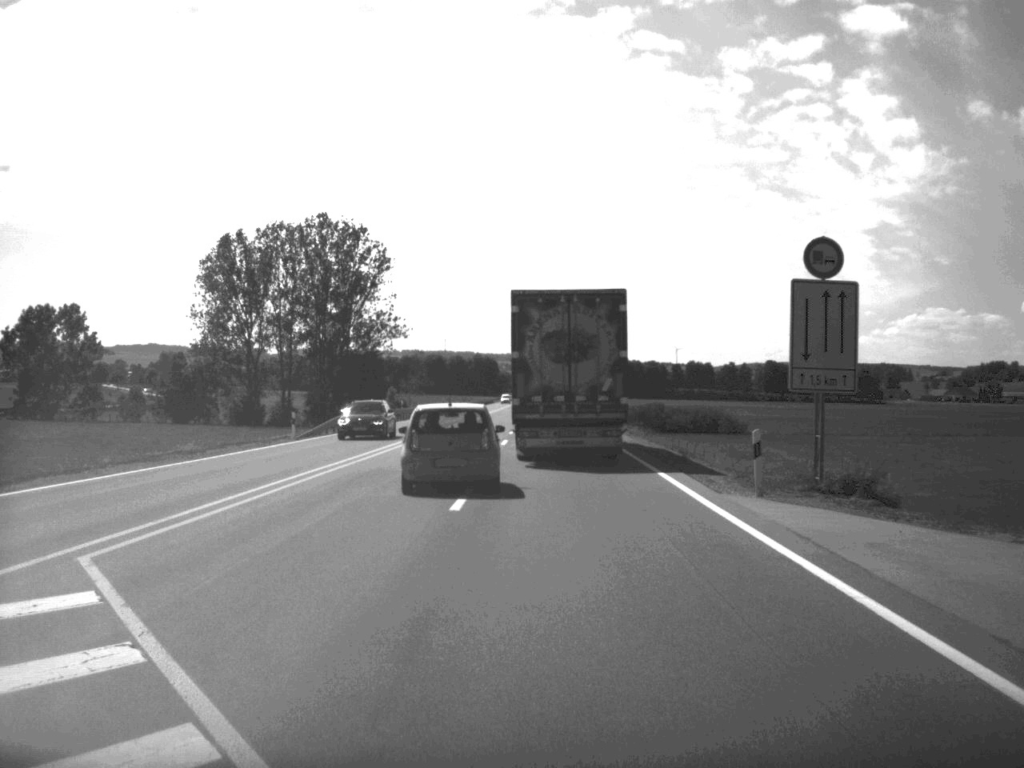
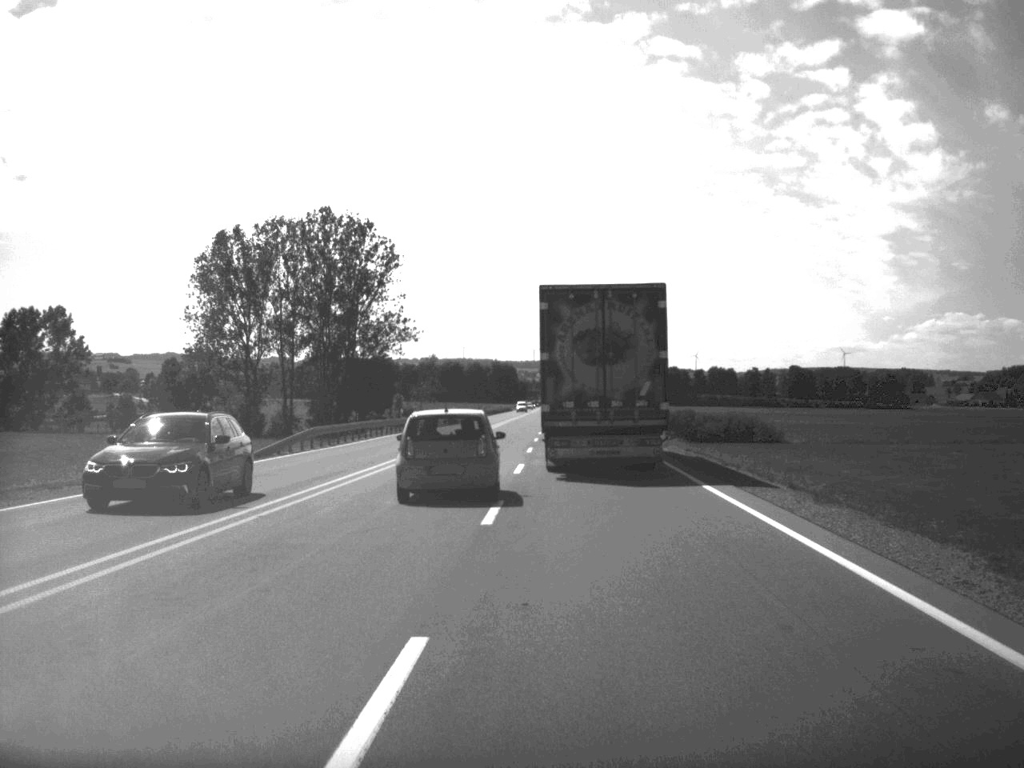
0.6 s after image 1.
(-0.1, +13.3) m; -1°
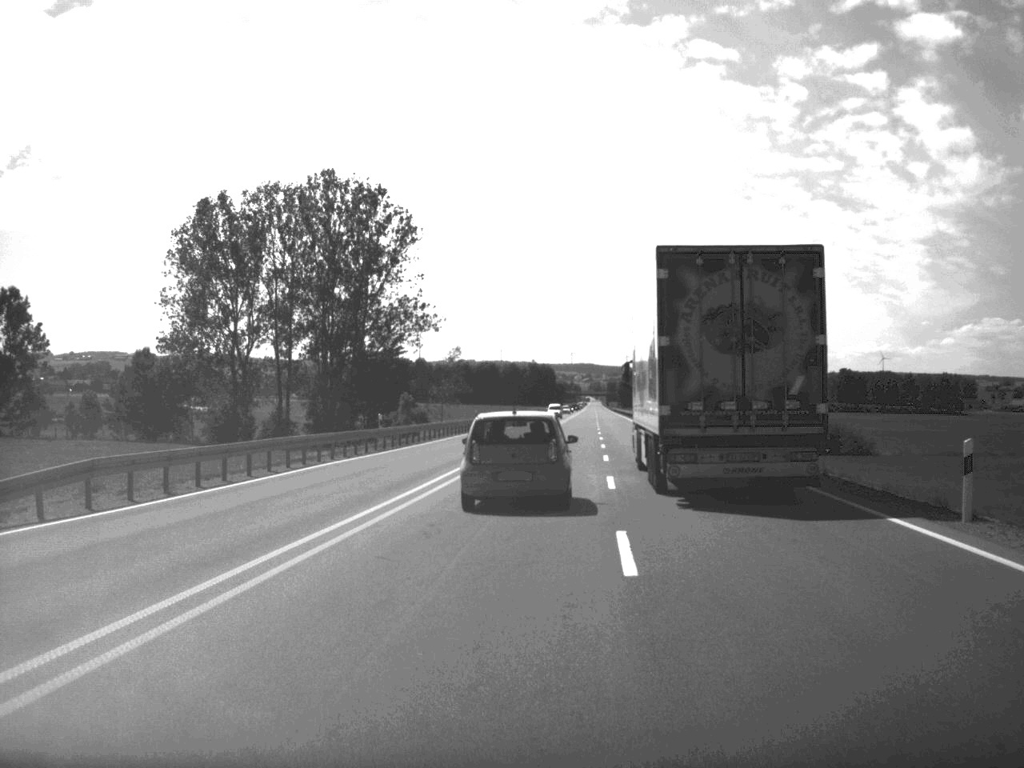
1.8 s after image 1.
(-0.5, +28.6) m; -2°
